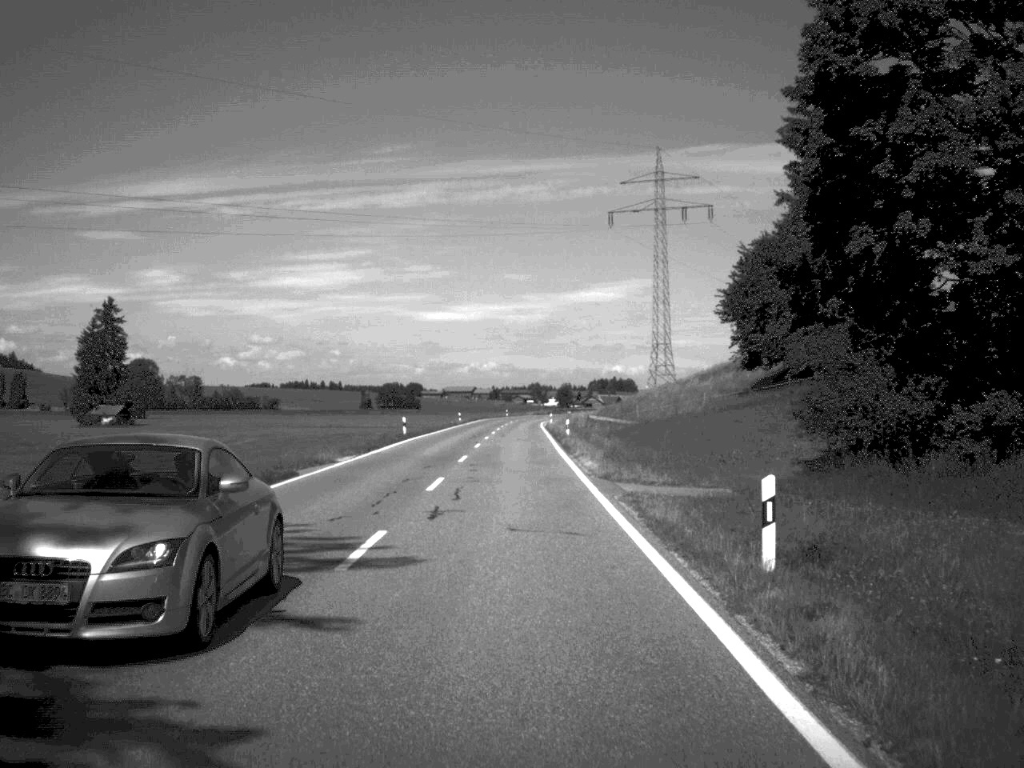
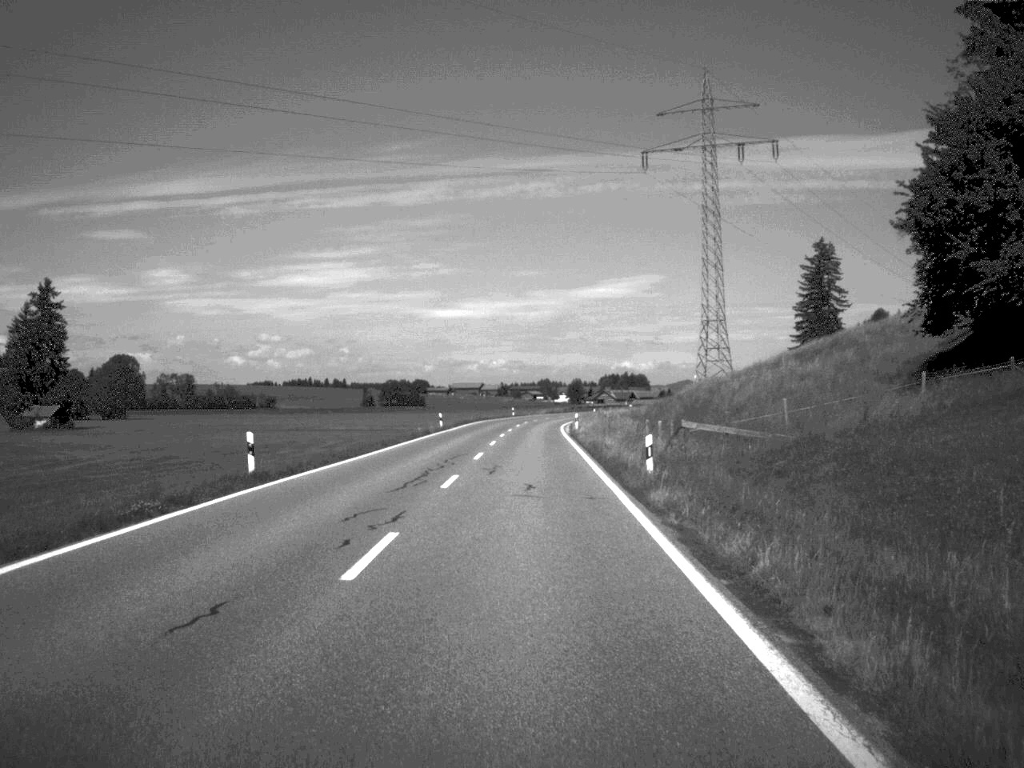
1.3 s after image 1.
(-0.3, +36.2) m; 0°
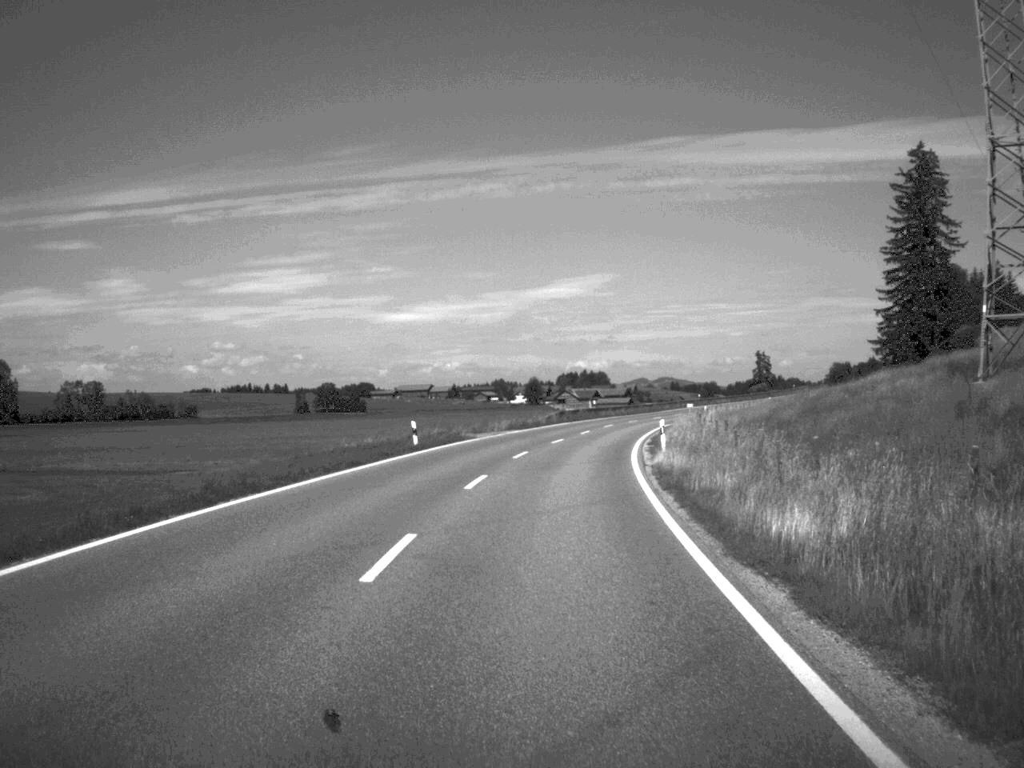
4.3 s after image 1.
(+0.7, +82.2) m; +2°
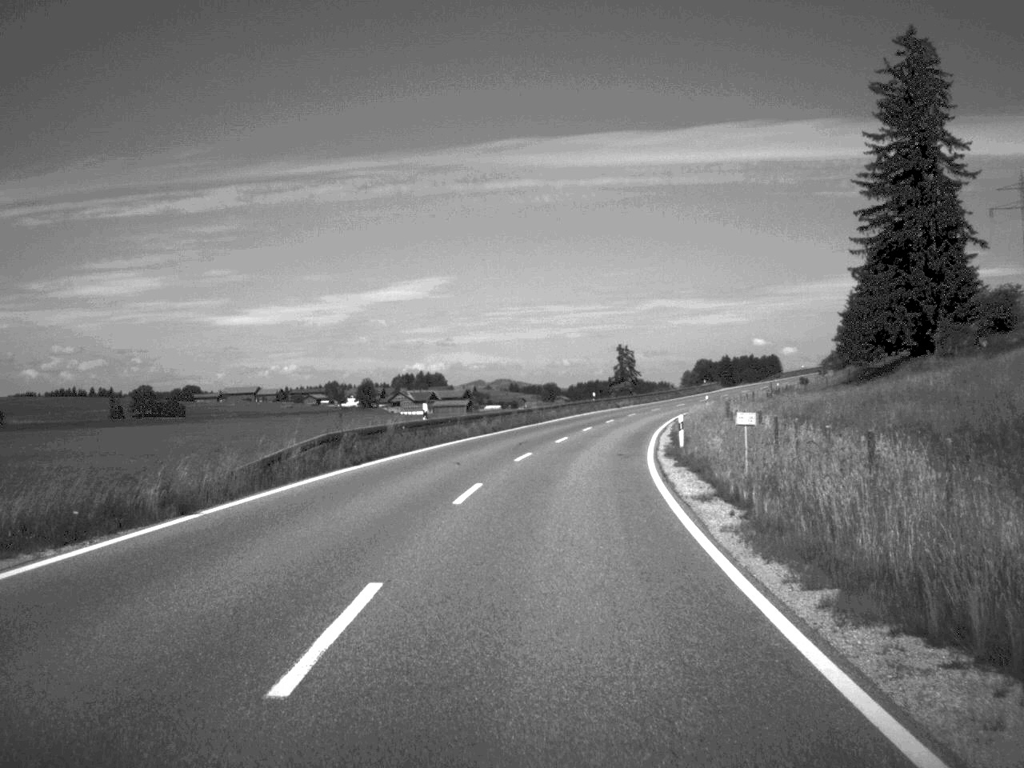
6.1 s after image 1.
(+2.9, +50.6) m; +7°
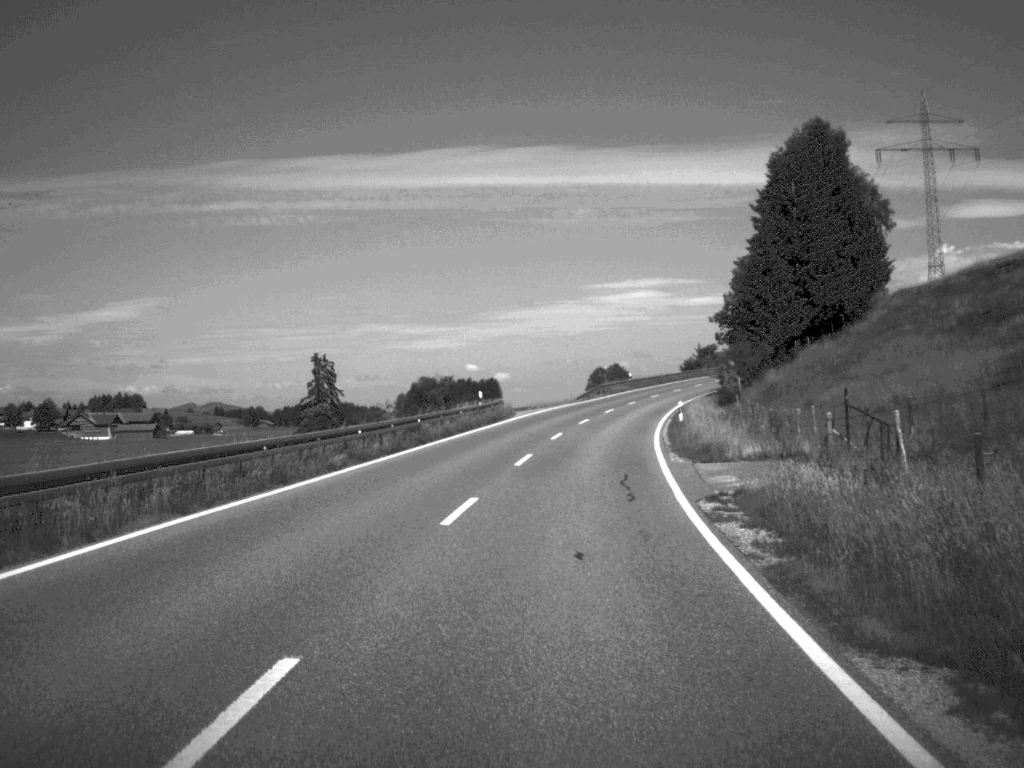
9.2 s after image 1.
(+9.0, +83.6) m; +13°
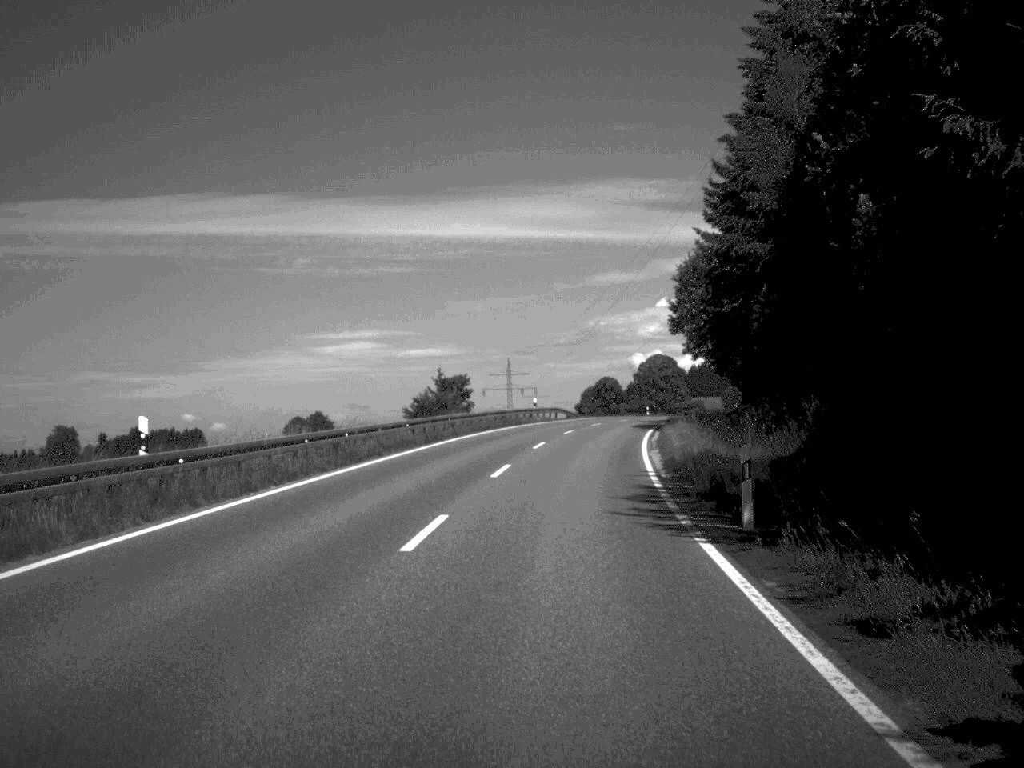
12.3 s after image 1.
(+9.3, +83.1) m; +12°
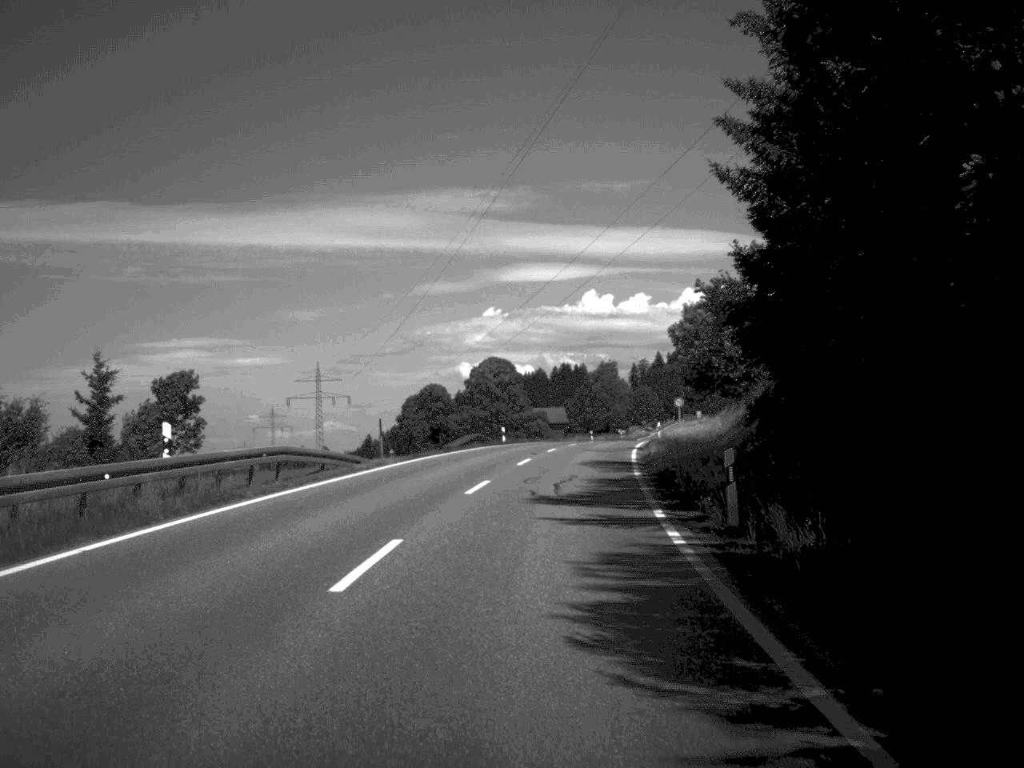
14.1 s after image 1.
(+3.1, +48.7) m; +8°
